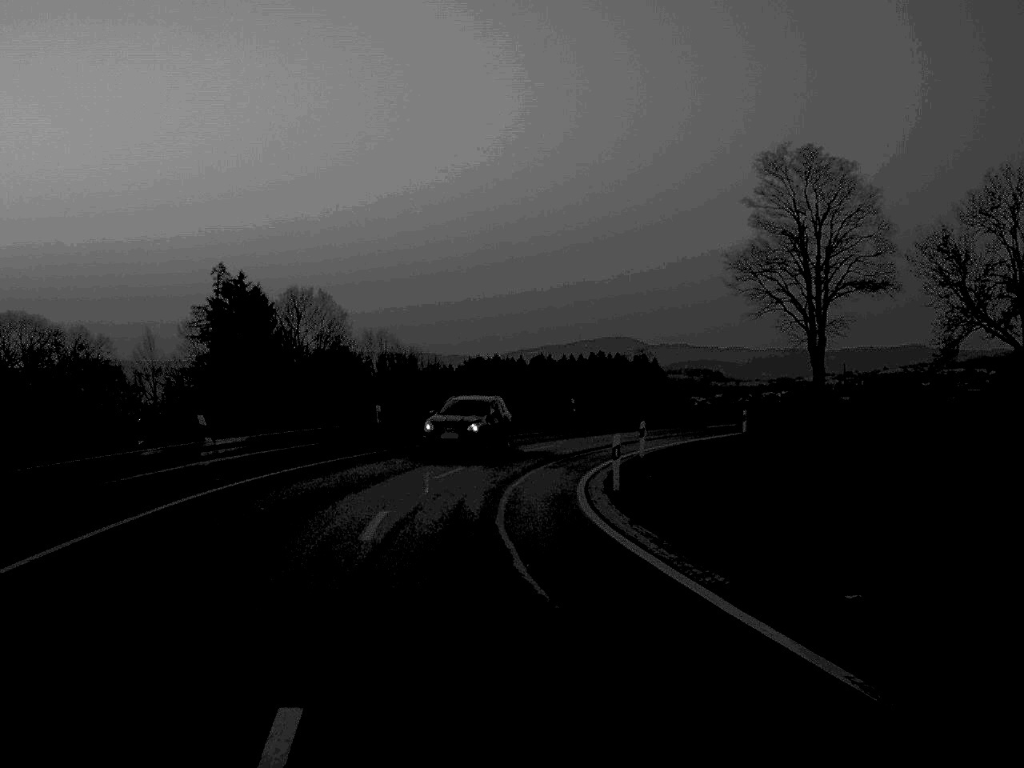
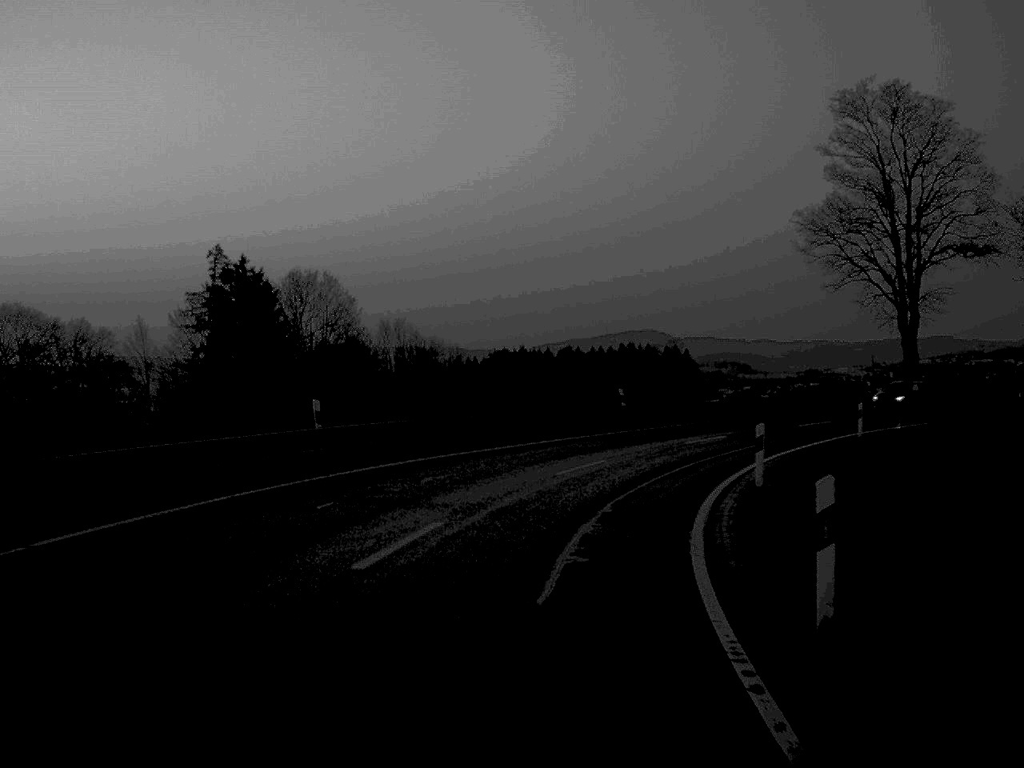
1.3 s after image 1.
(-0.1, +15.2) m; -1°
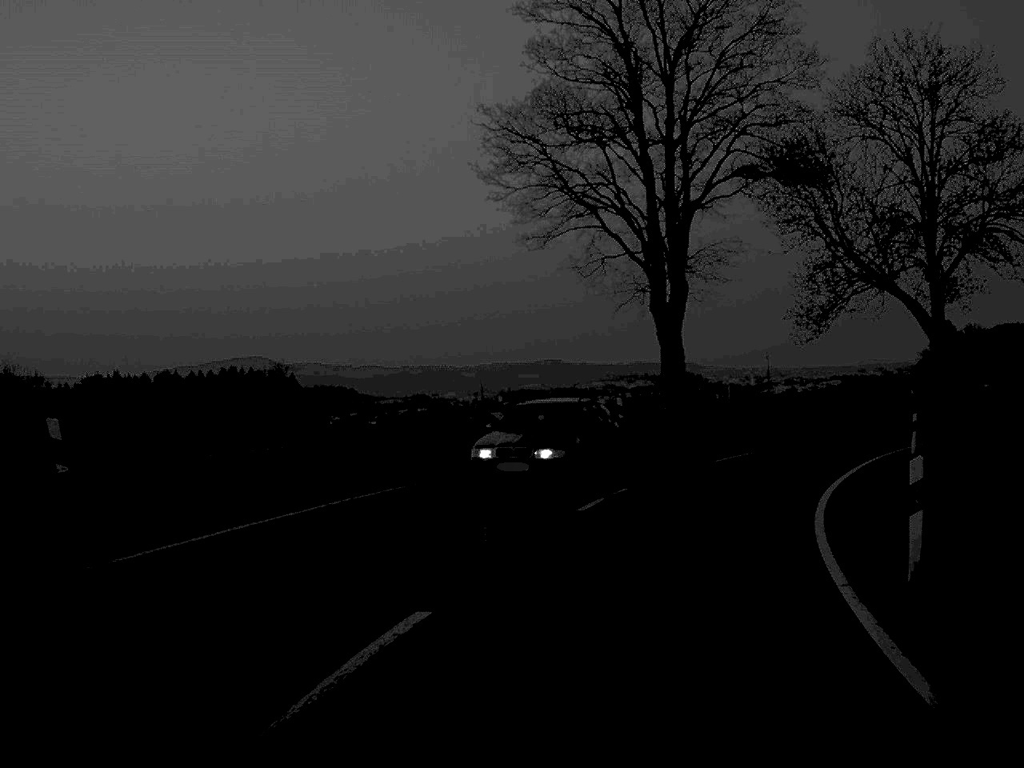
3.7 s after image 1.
(+3.6, +28.9) m; +18°
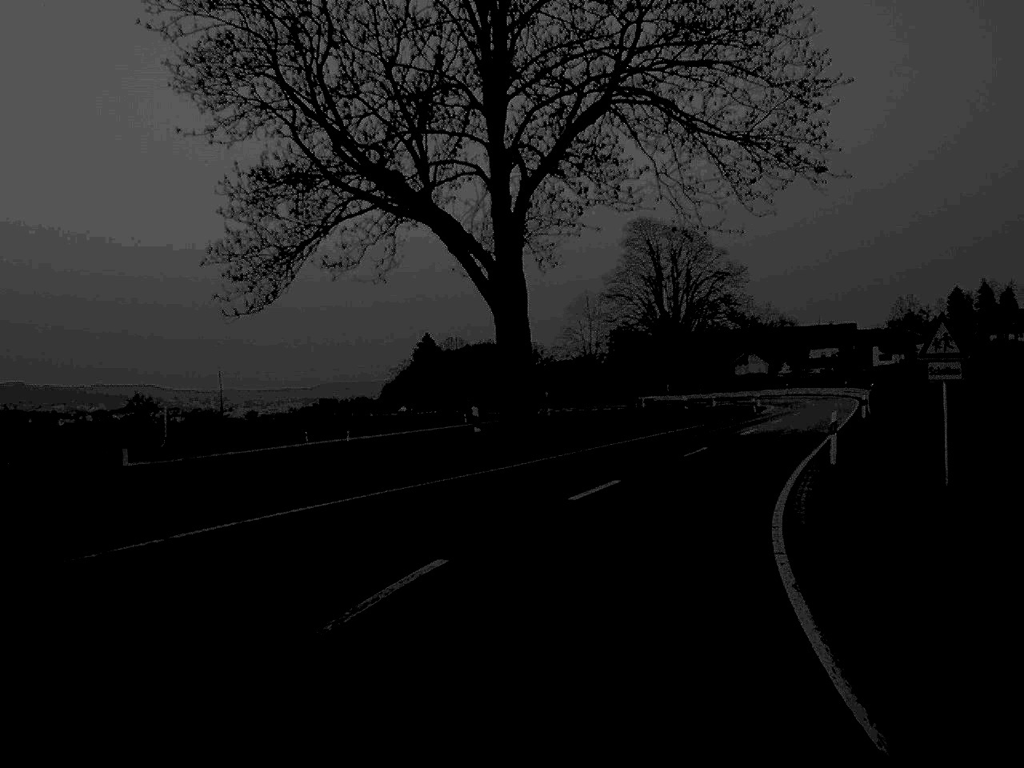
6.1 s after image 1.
(+6.8, +31.3) m; +24°
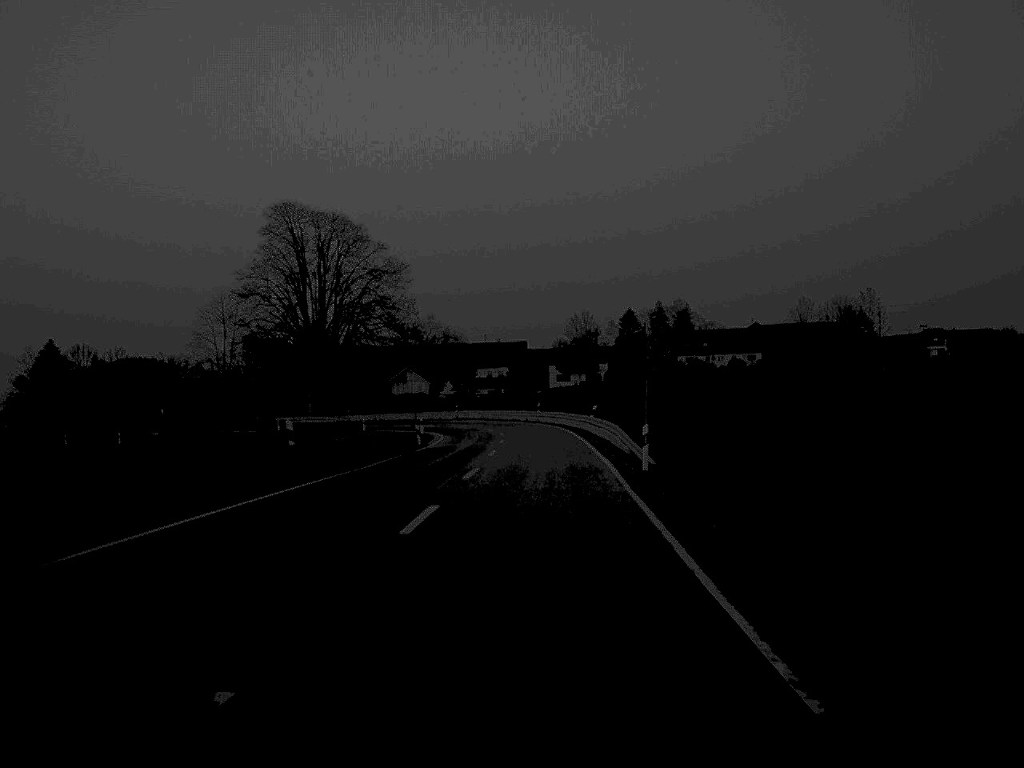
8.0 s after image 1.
(+4.2, +27.1) m; +15°
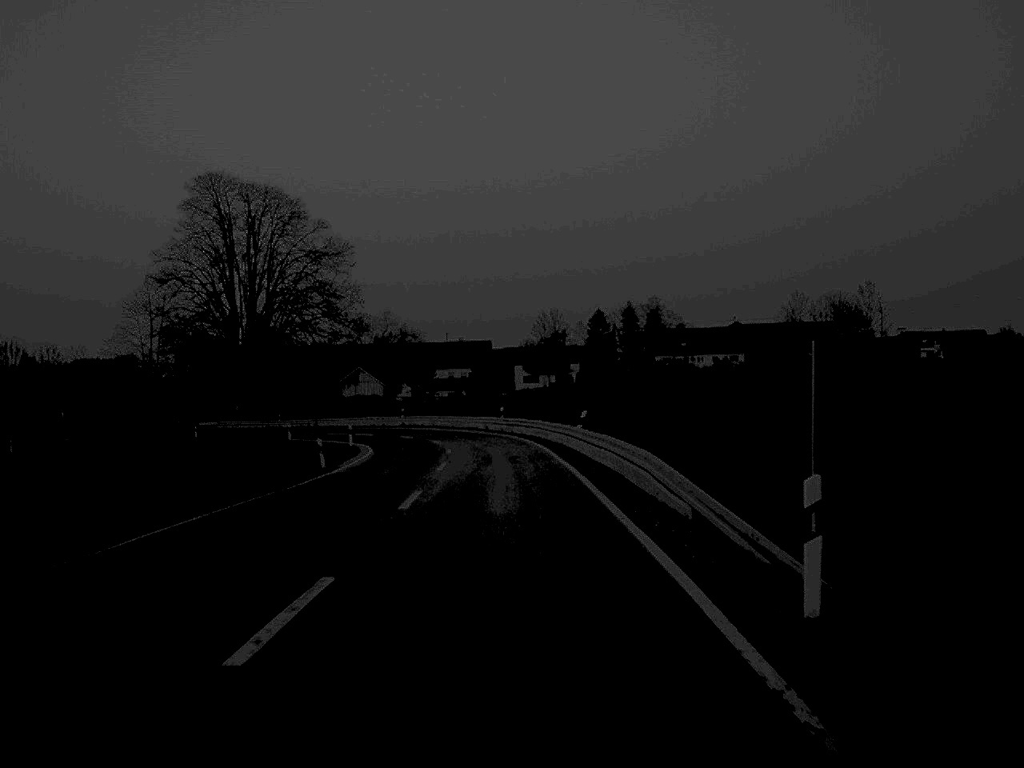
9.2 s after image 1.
(+0.3, +18.8) m; +1°
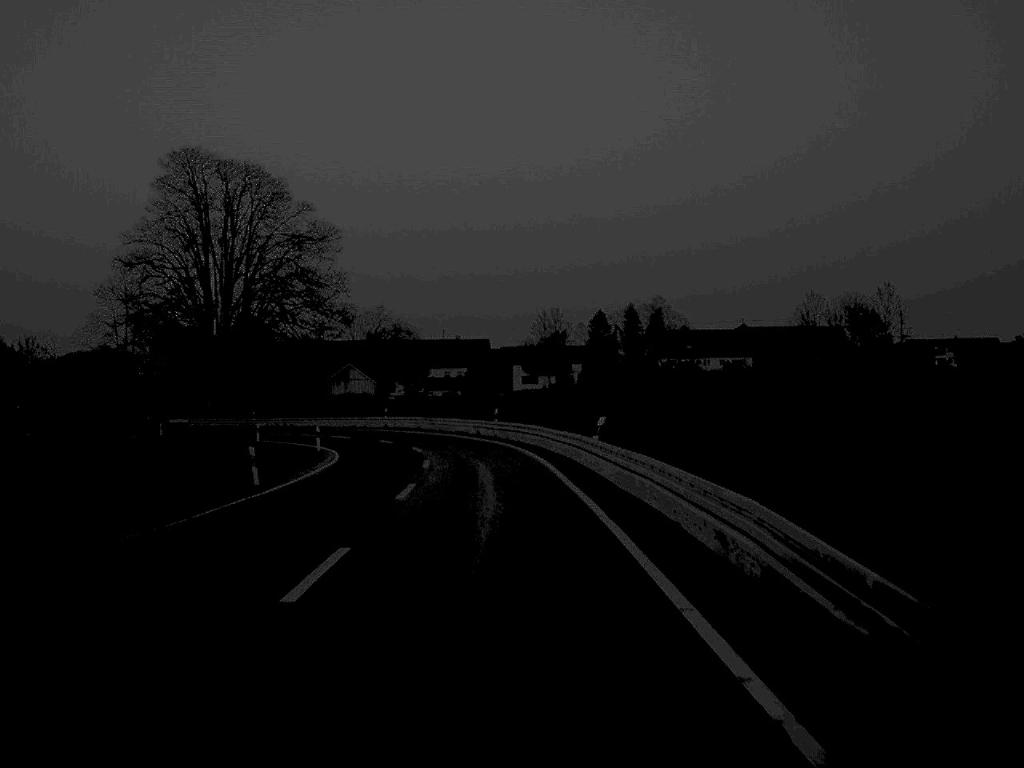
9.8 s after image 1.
(0.0, +9.4) m; 0°
